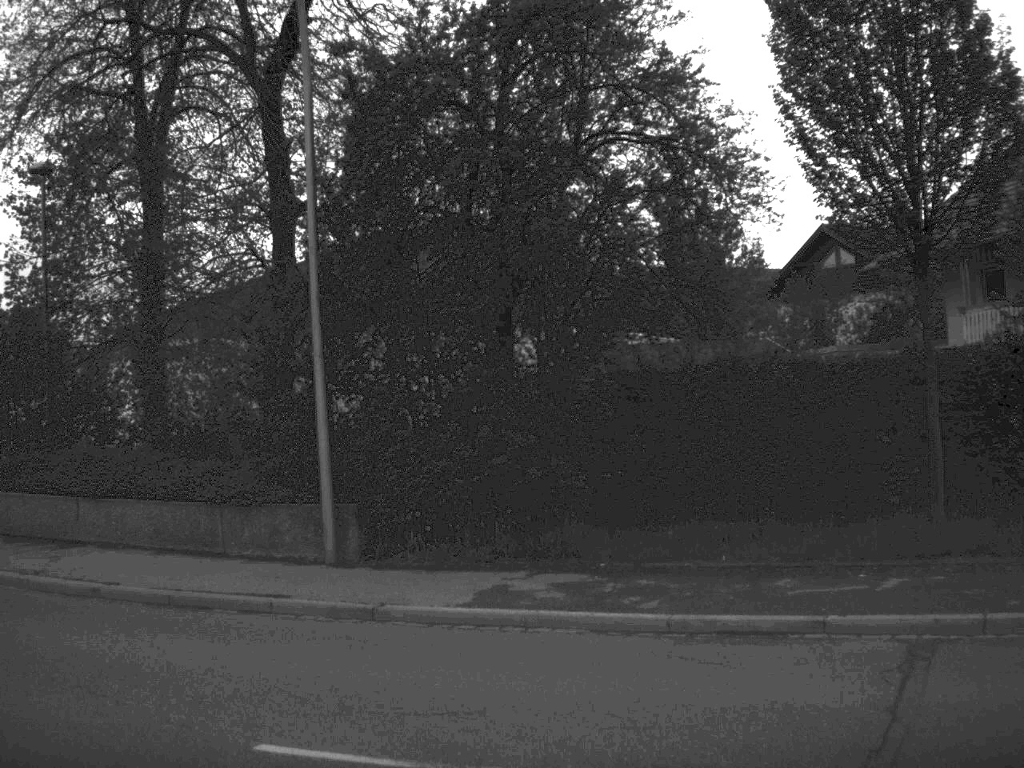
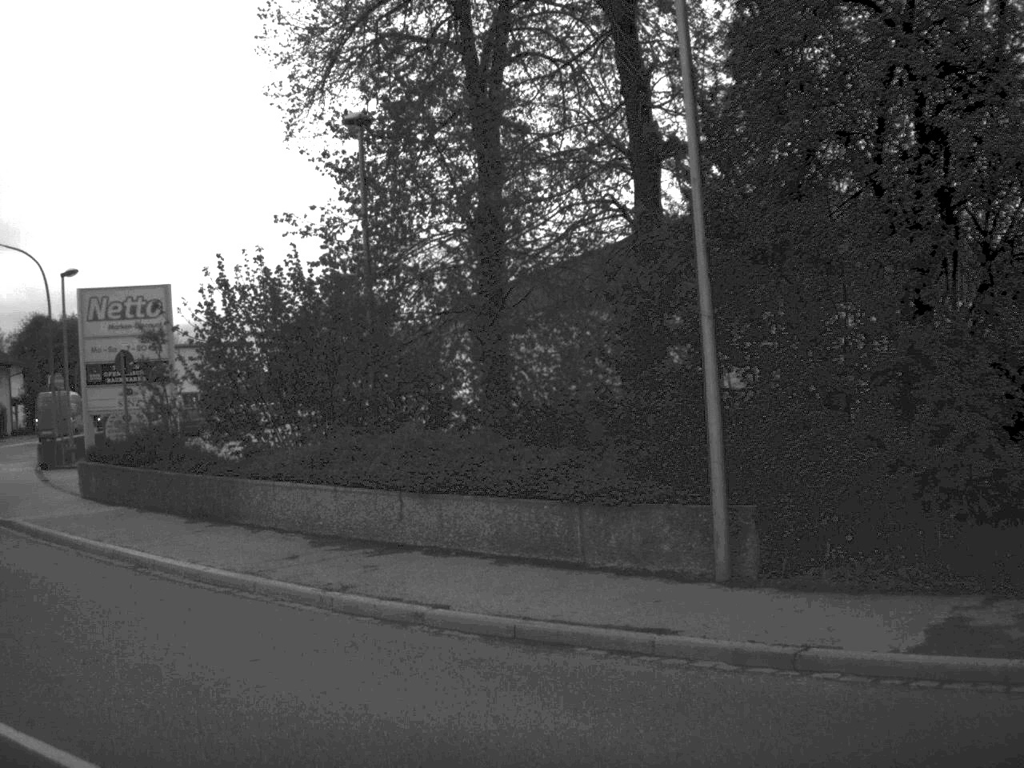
(-0.4, +2.7) m; -15°
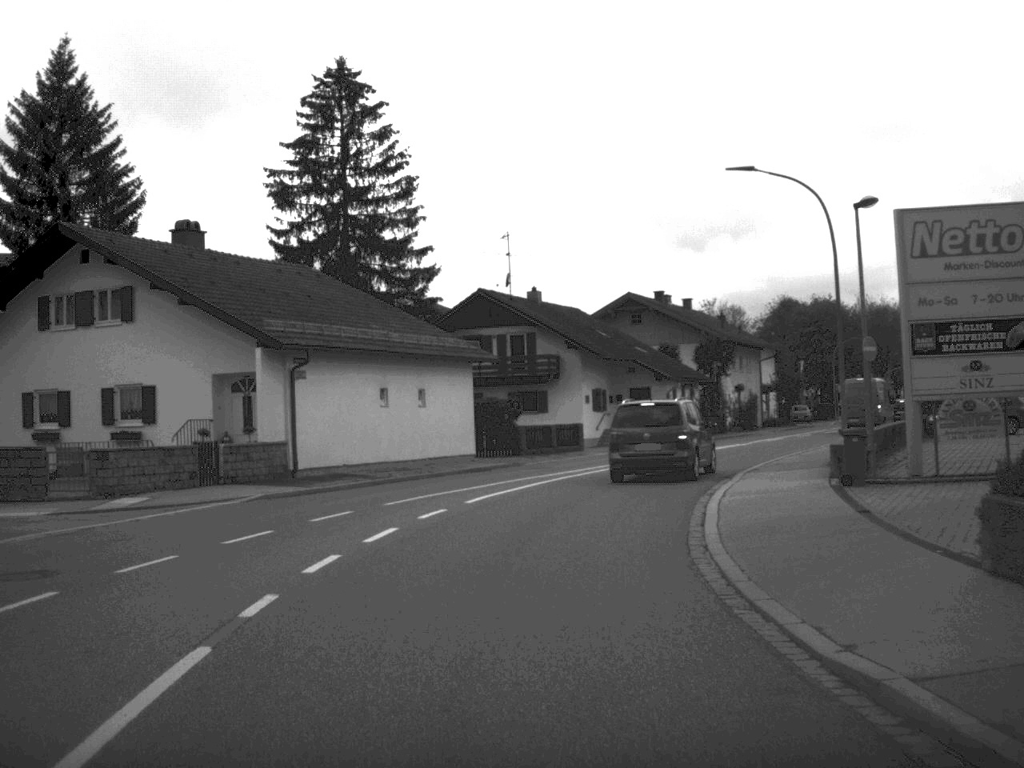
(-4.3, +10.9) m; -32°
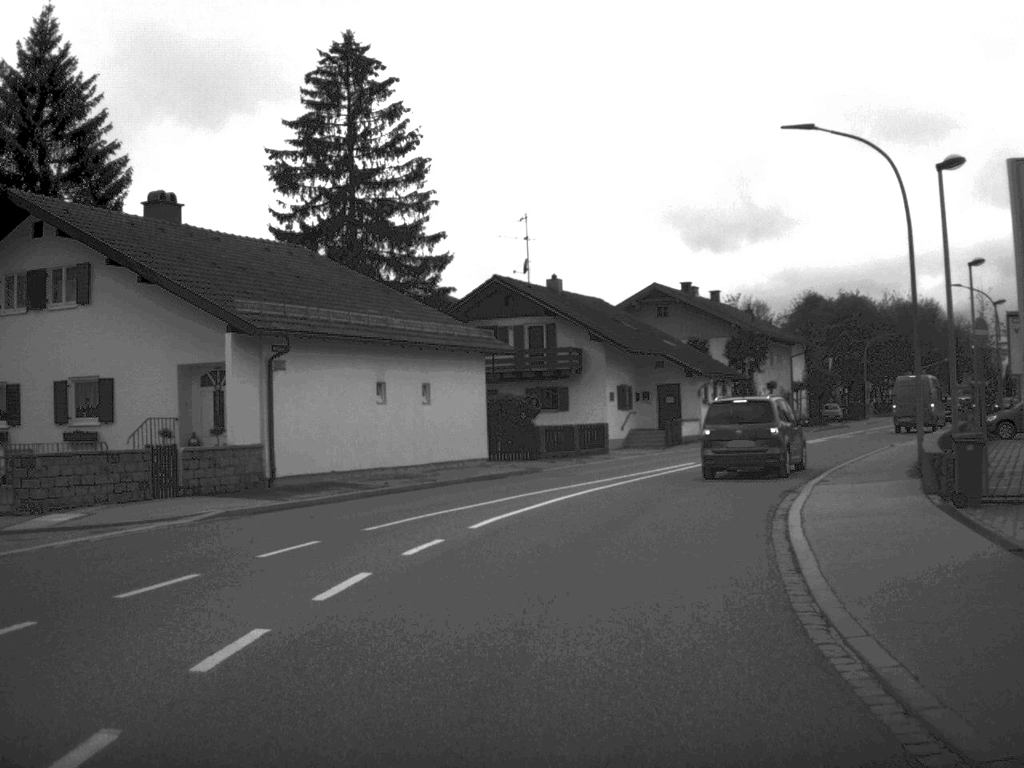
(0.0, +4.7) m; -1°
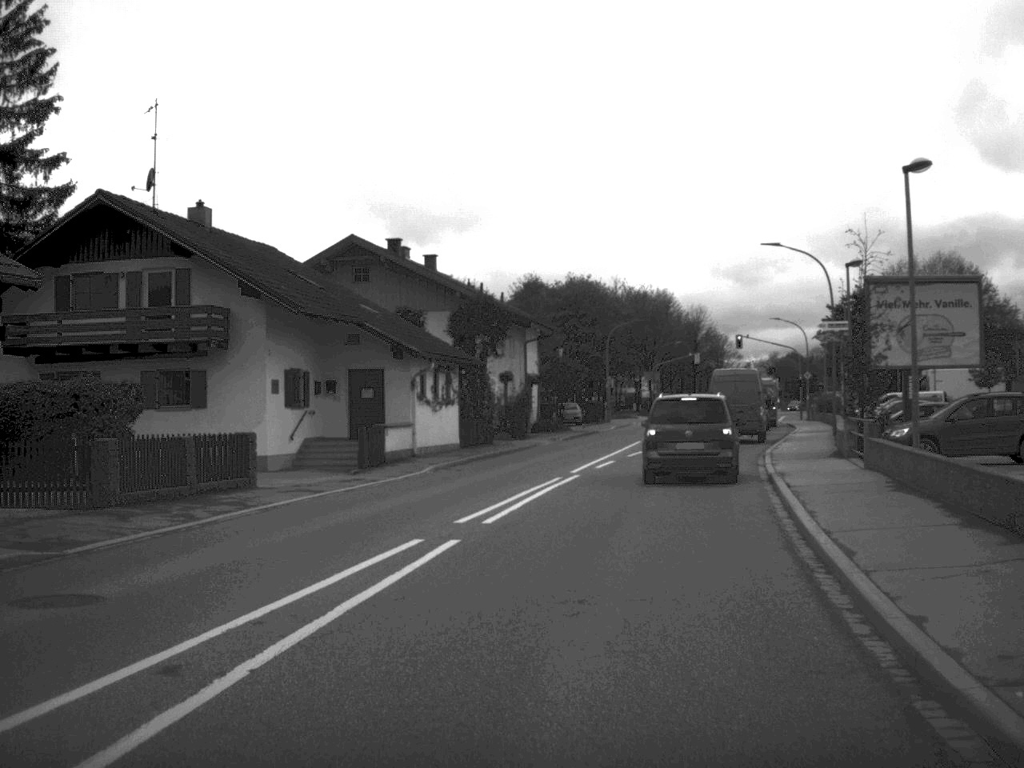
(+1.8, +18.5) m; +13°
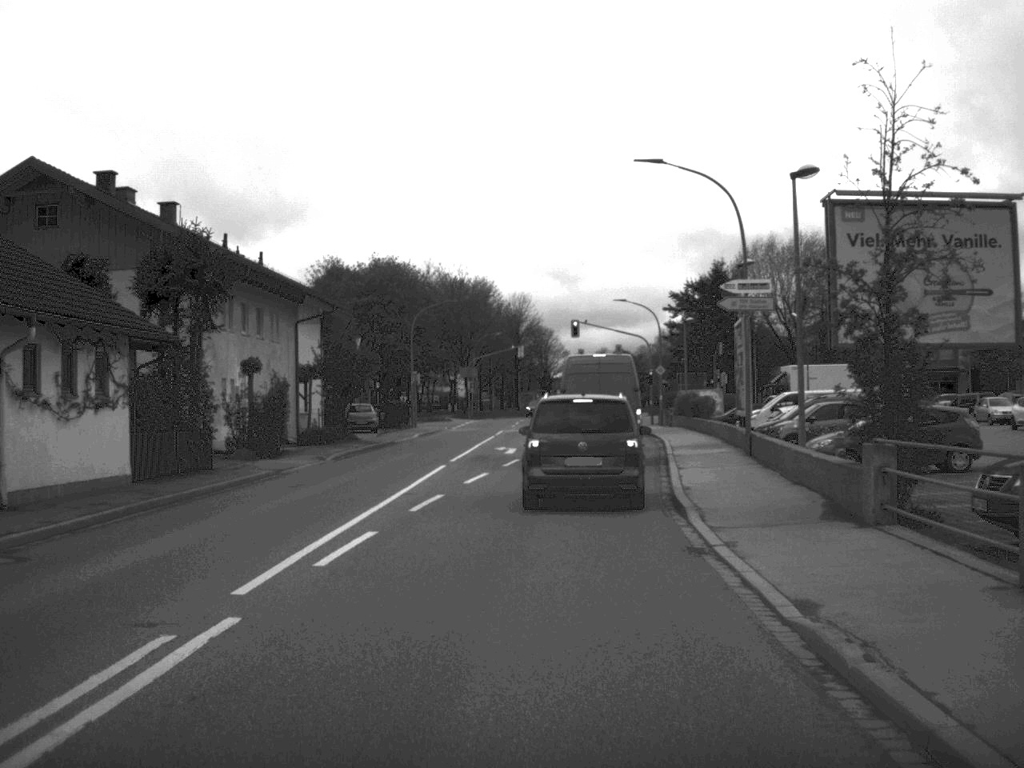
(+1.5, +16.8) m; +8°
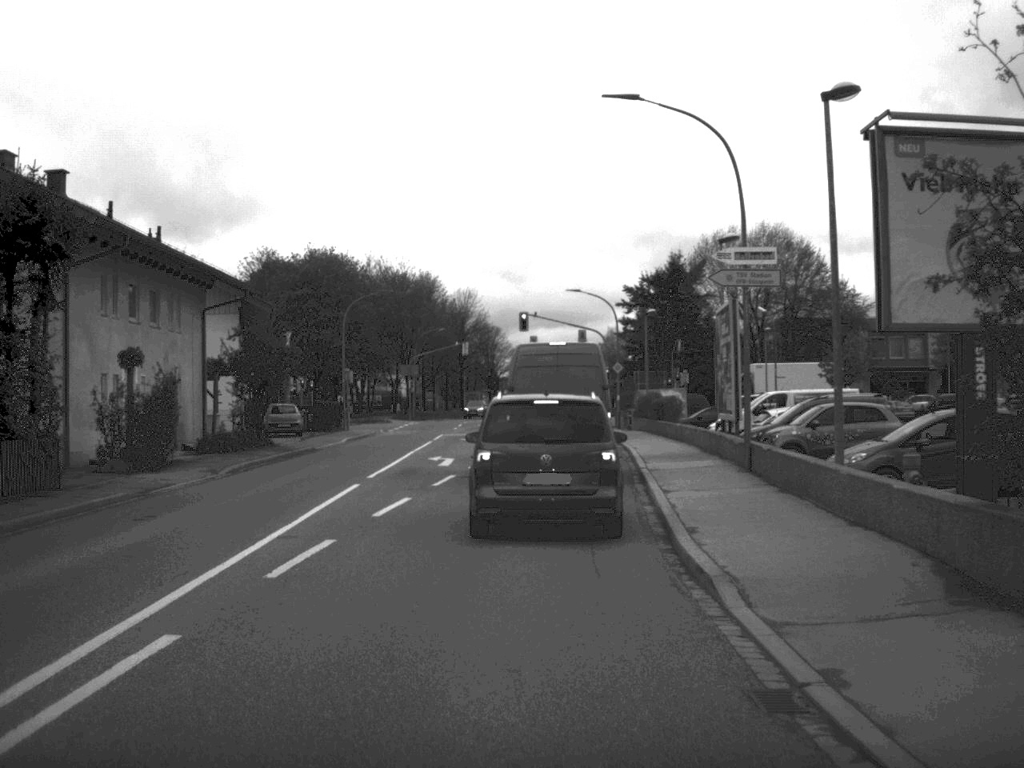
(+0.1, +6.6) m; +2°
